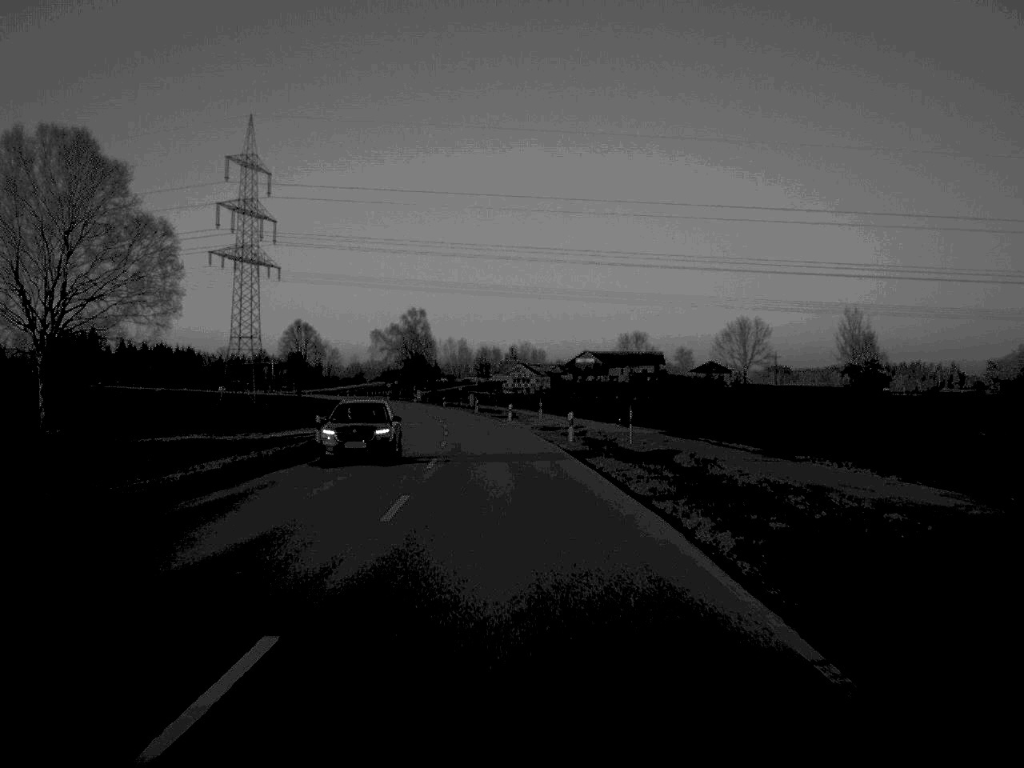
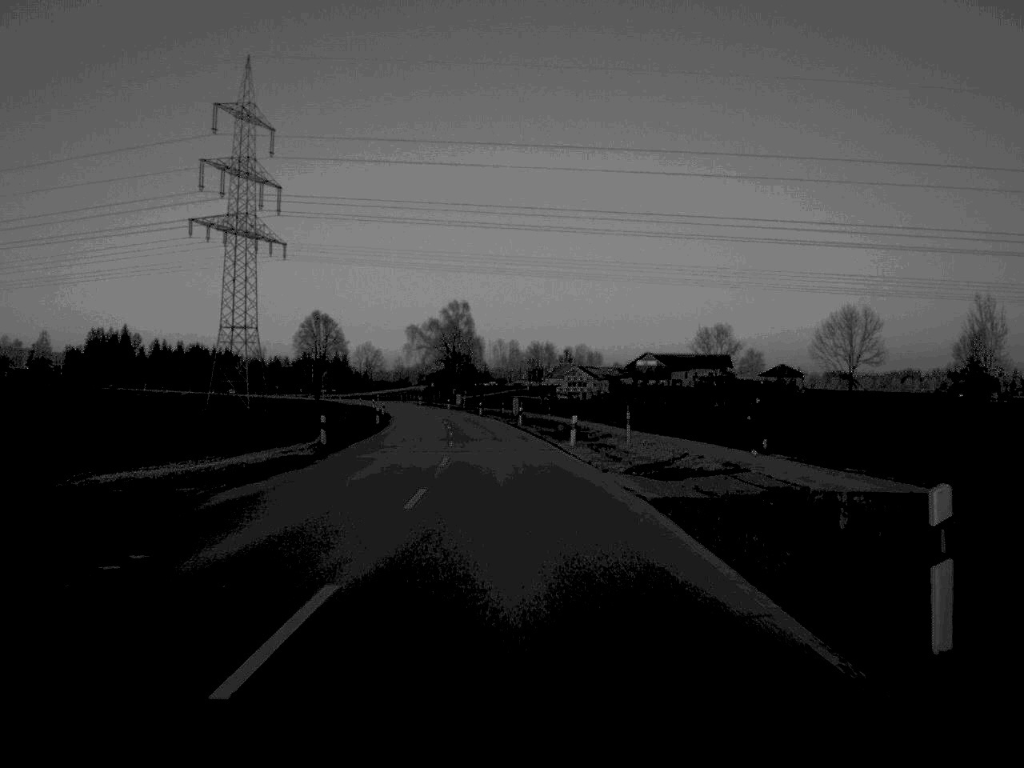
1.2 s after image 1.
(-0.7, +33.8) m; -2°
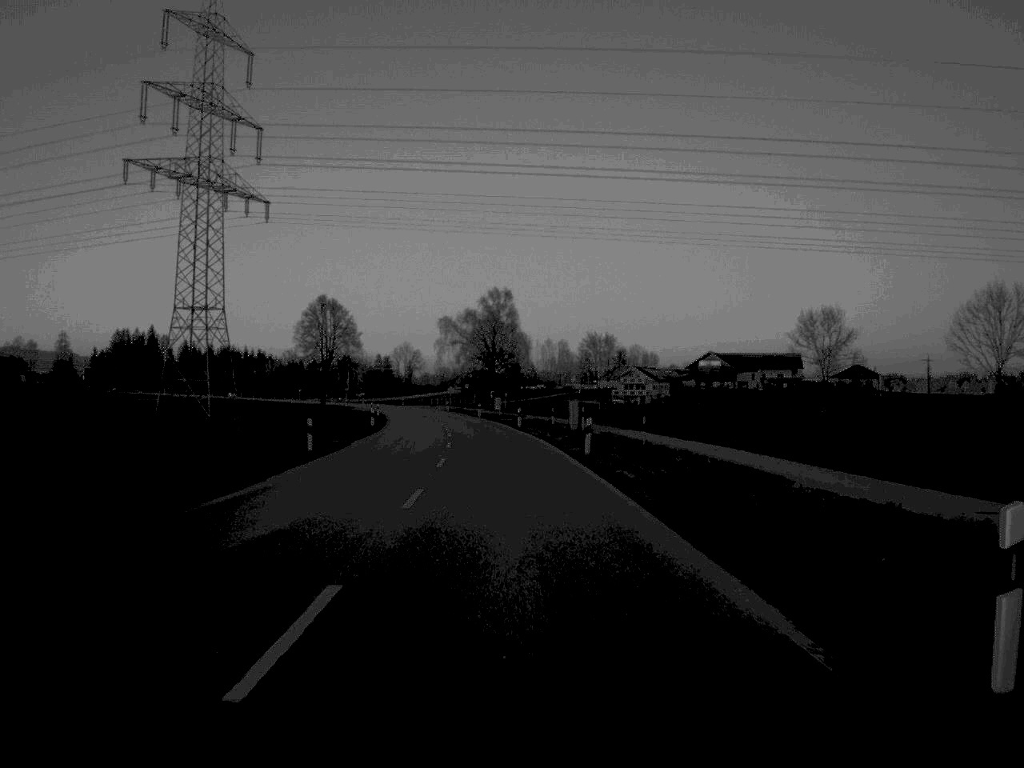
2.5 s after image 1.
(-0.7, +35.8) m; -2°
